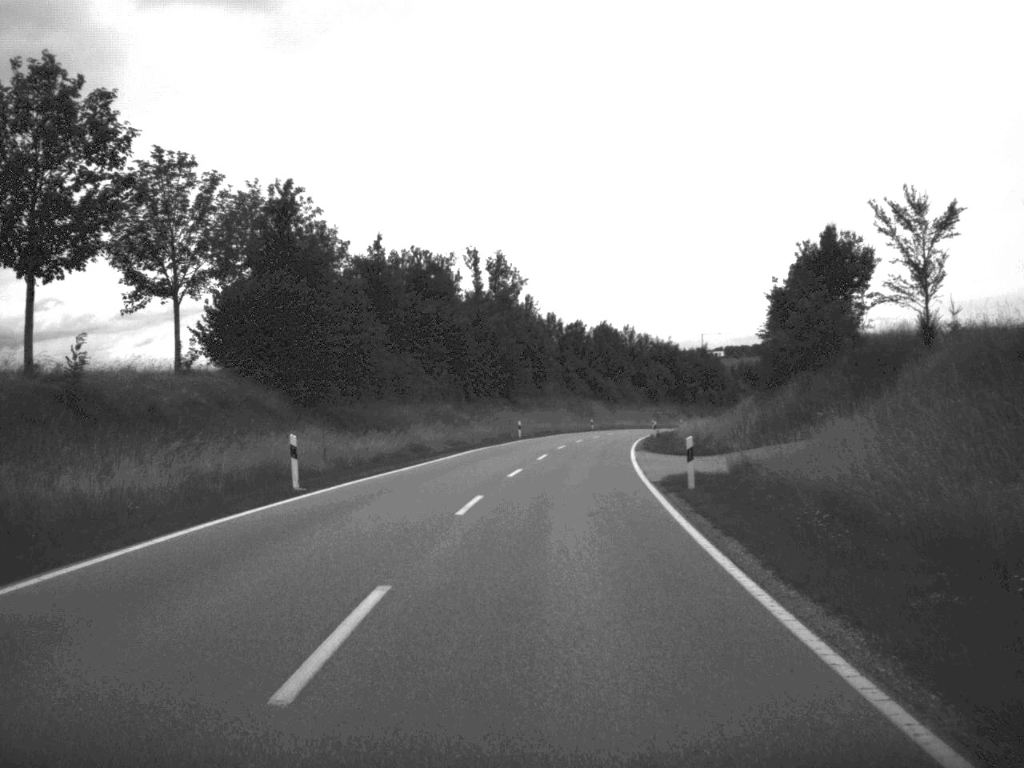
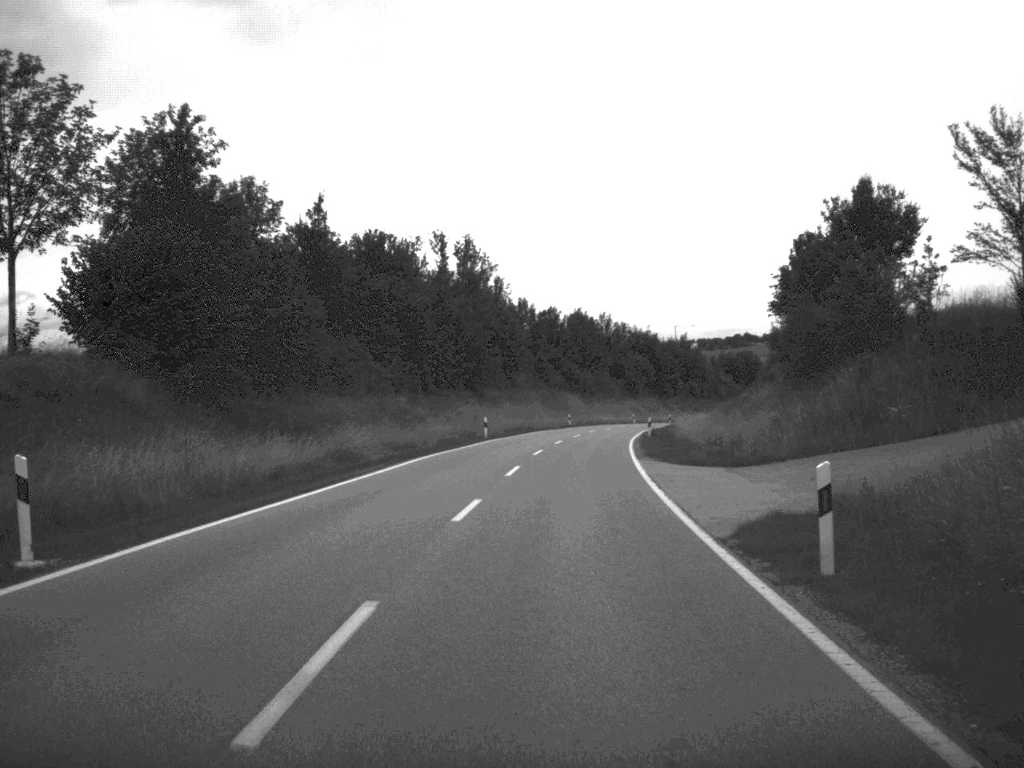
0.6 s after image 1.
(+0.1, +12.7) m; +1°
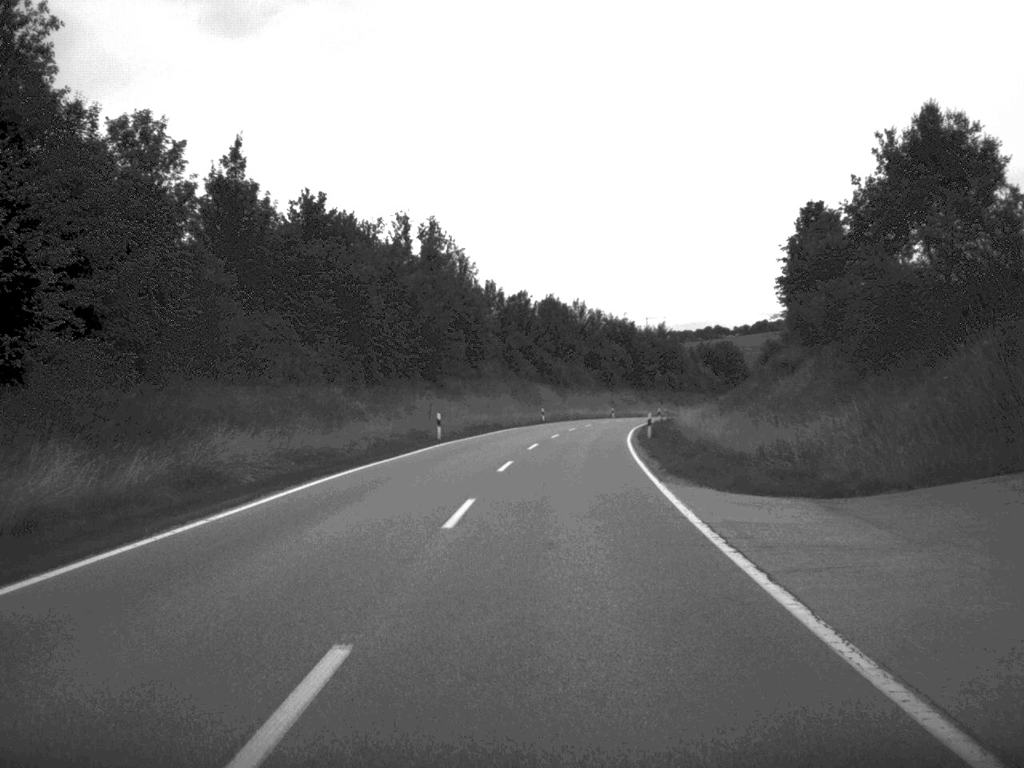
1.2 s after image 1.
(+0.1, +13.3) m; +1°
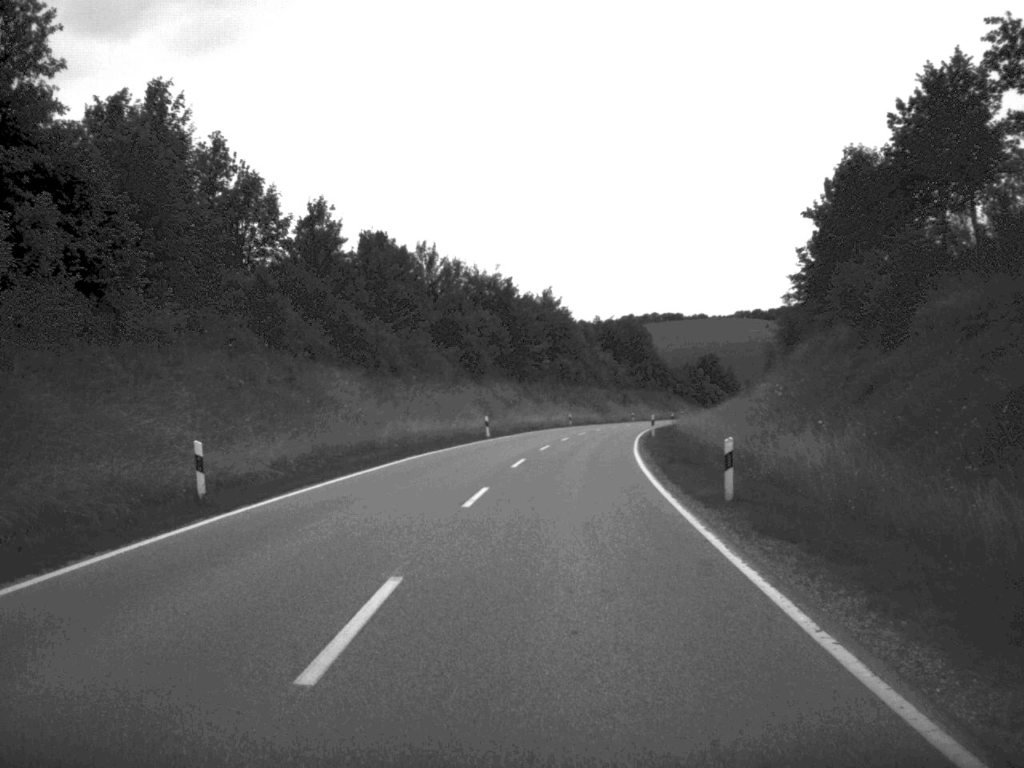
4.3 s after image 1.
(+3.7, +66.6) m; +6°
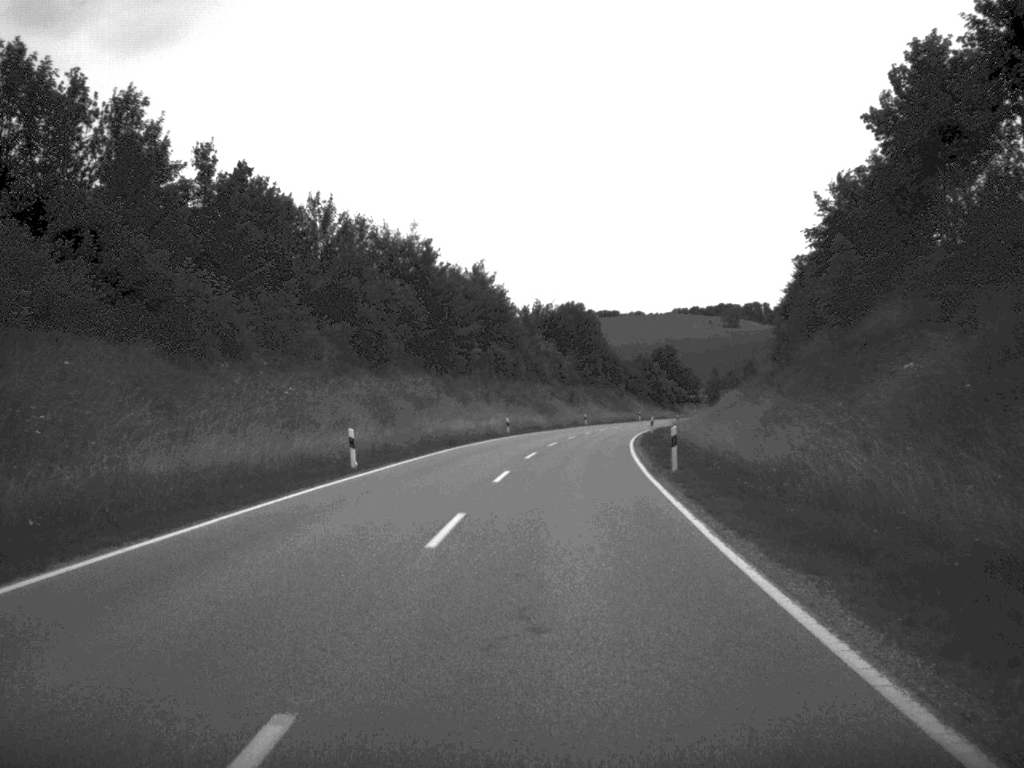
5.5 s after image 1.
(+0.7, +28.1) m; +3°
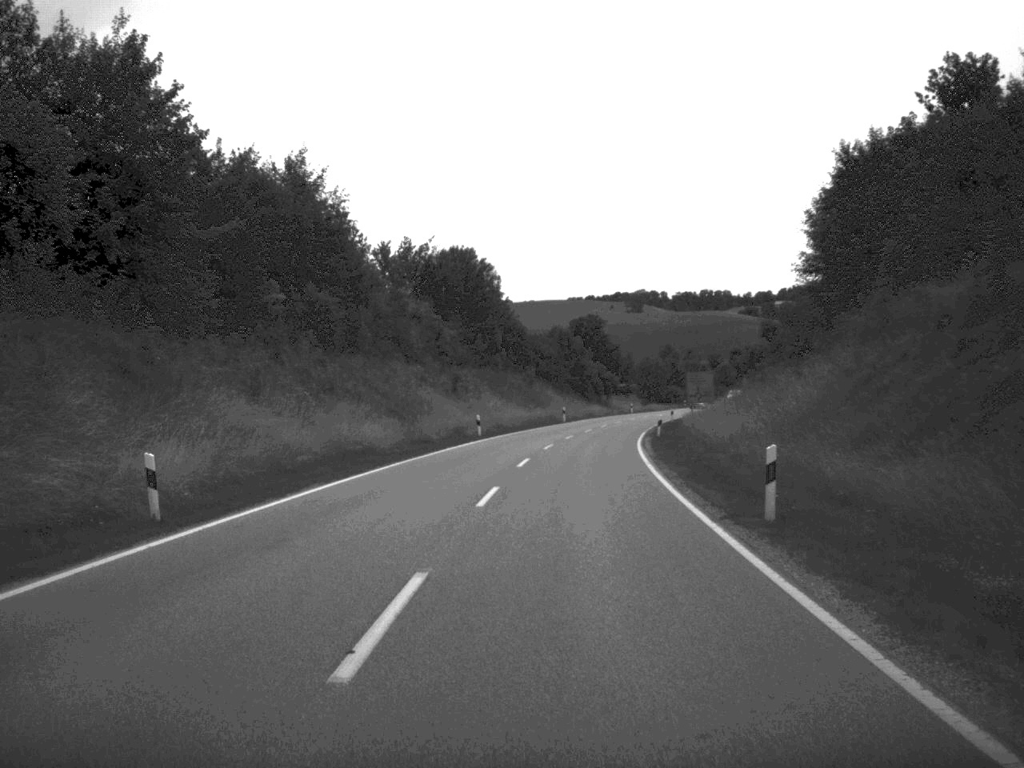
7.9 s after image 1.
(+2.2, +52.8) m; +5°
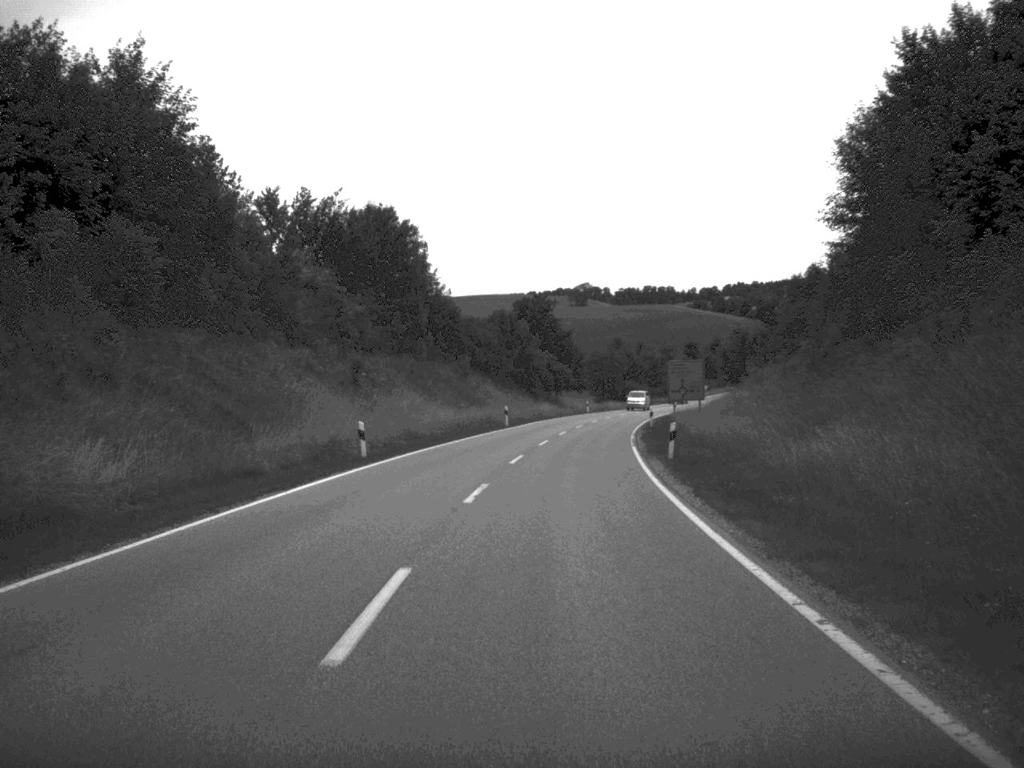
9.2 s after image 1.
(+0.8, +28.4) m; +3°
